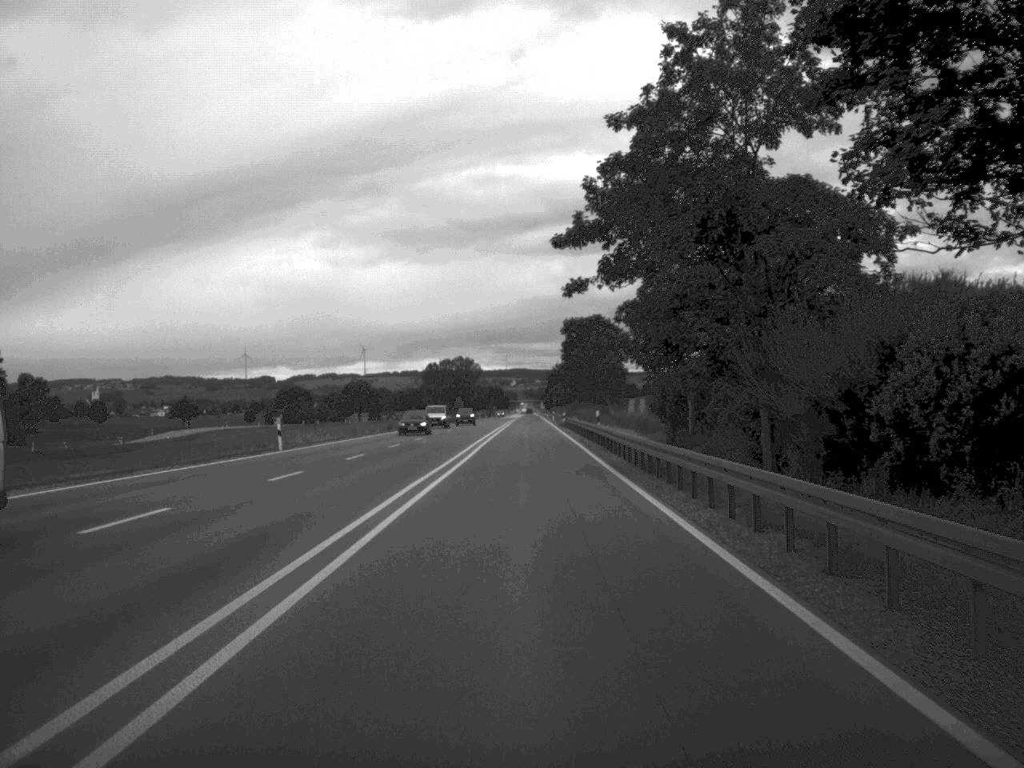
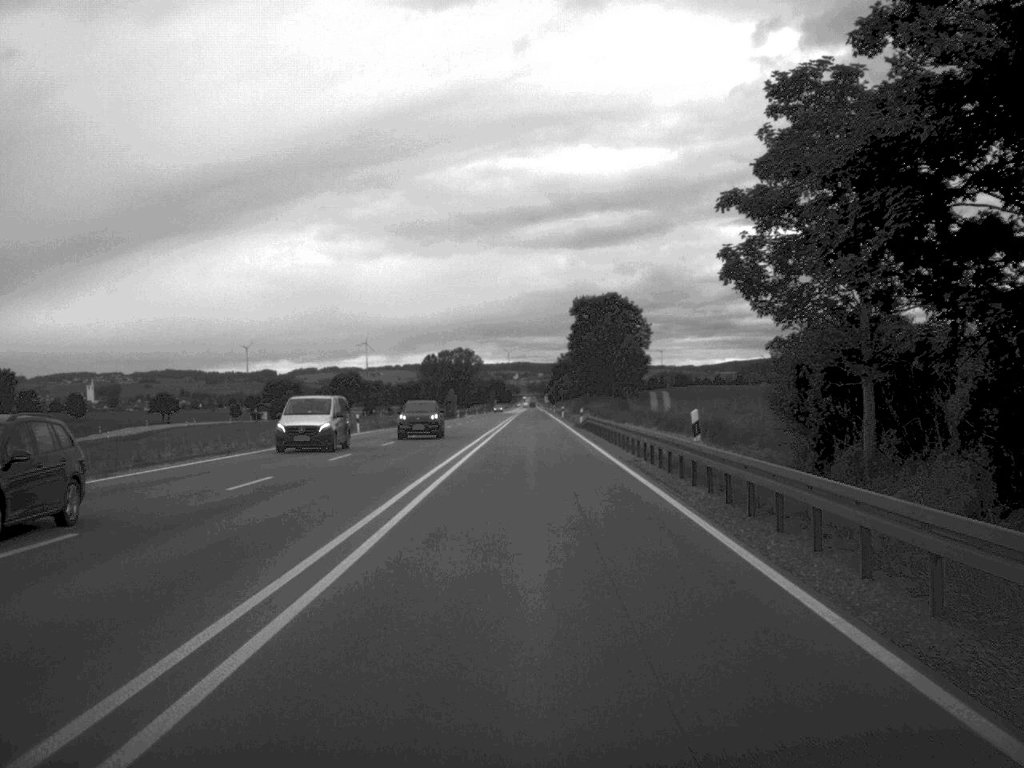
(-0.1, +28.3) m; 0°
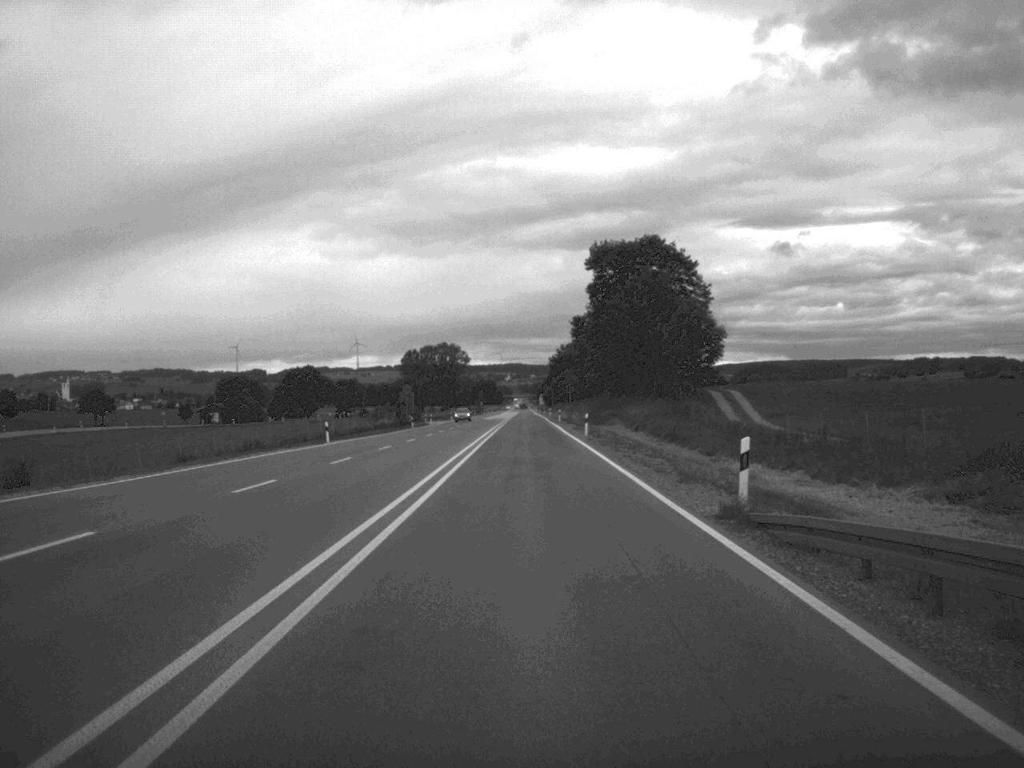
(+0.1, +58.9) m; 0°
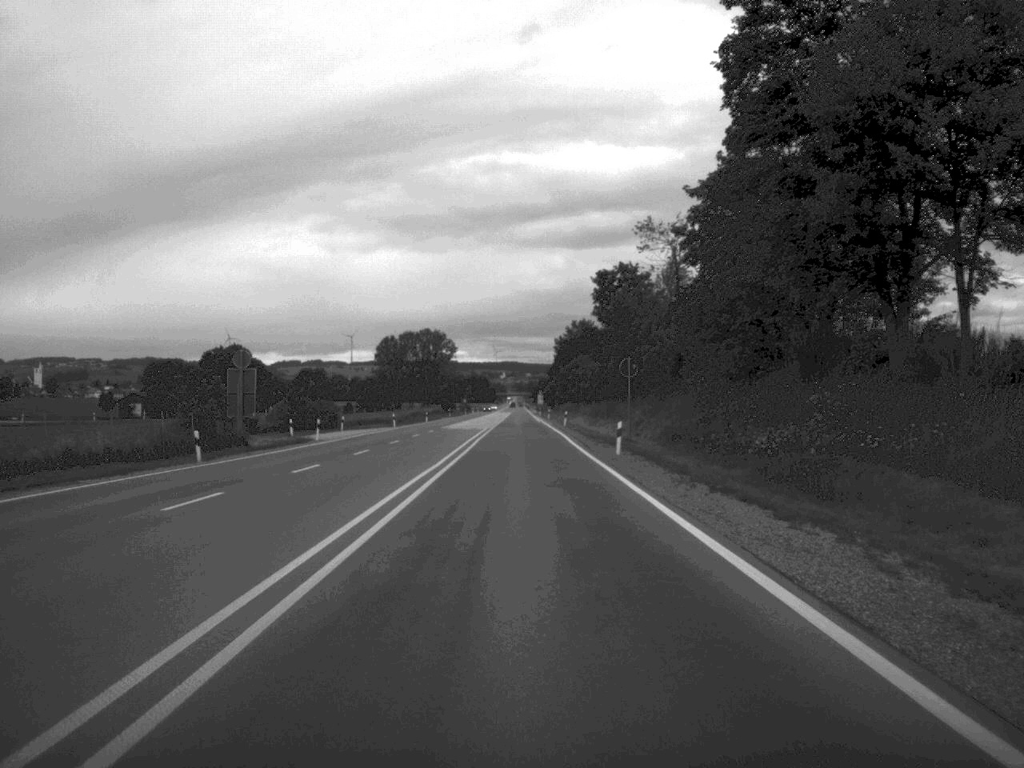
(-0.1, +72.9) m; 0°
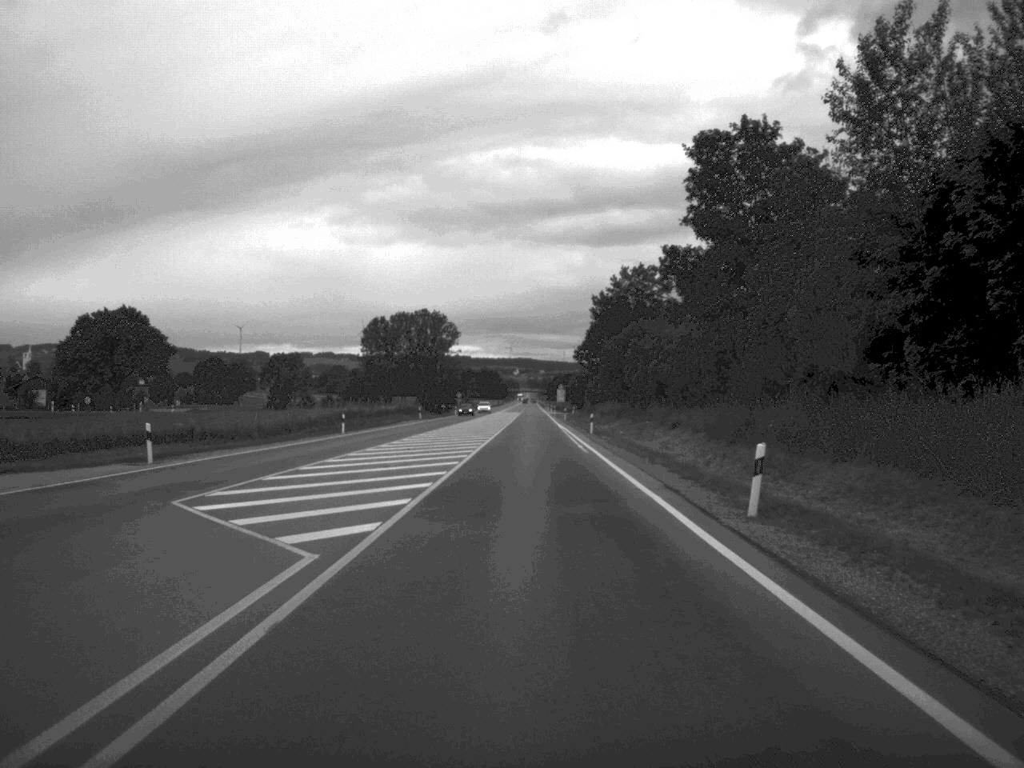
(-0.3, +70.4) m; -1°
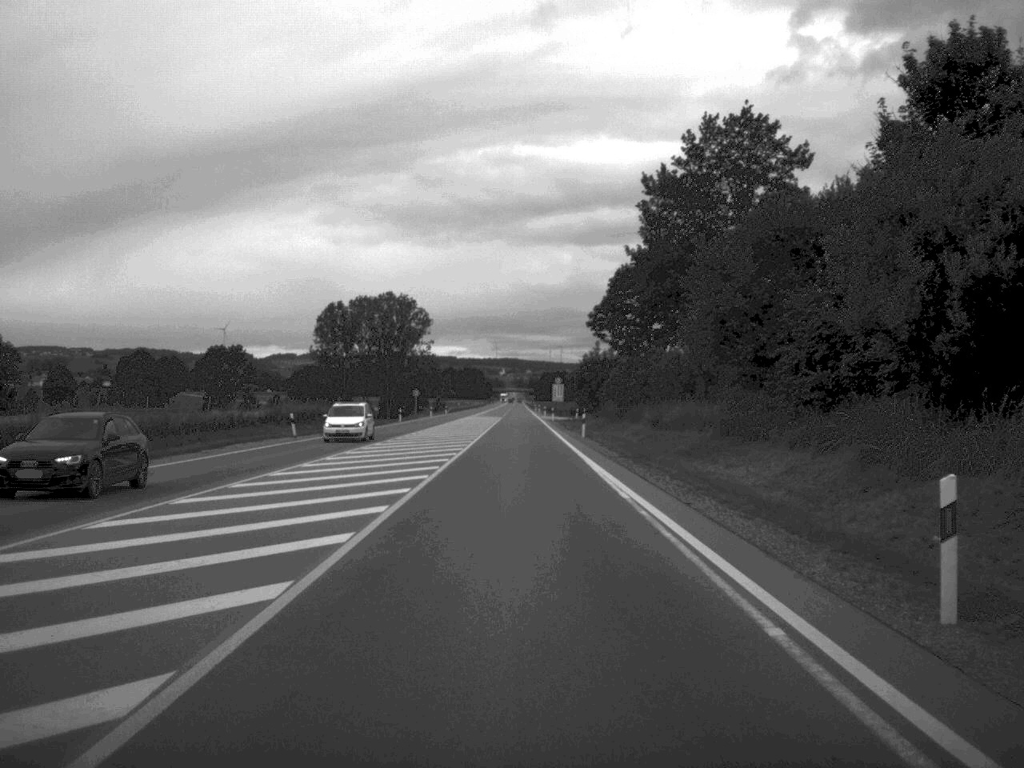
(+0.3, +58.7) m; 0°
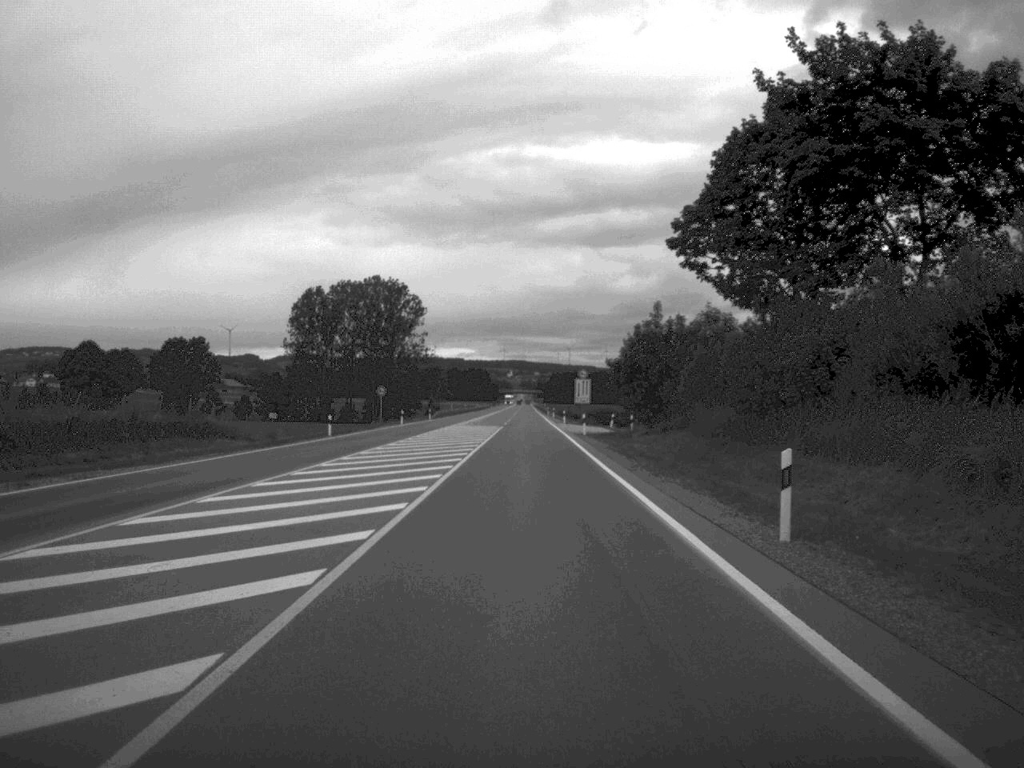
(-0.3, +43.6) m; 0°
